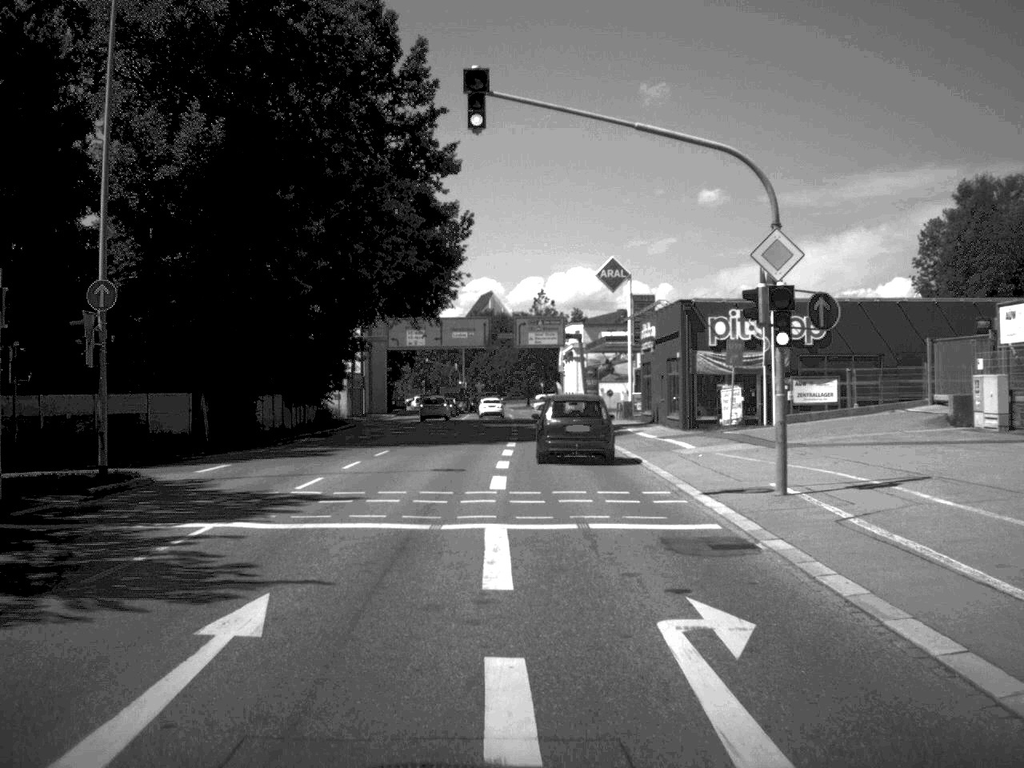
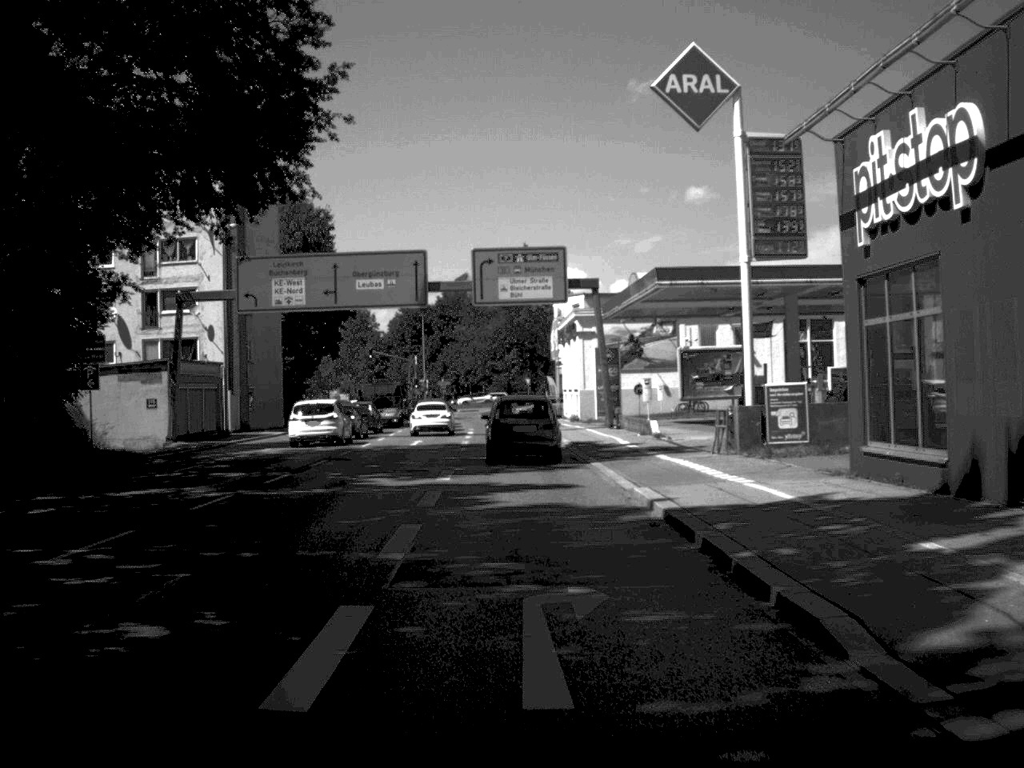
(+0.6, +44.4) m; 0°
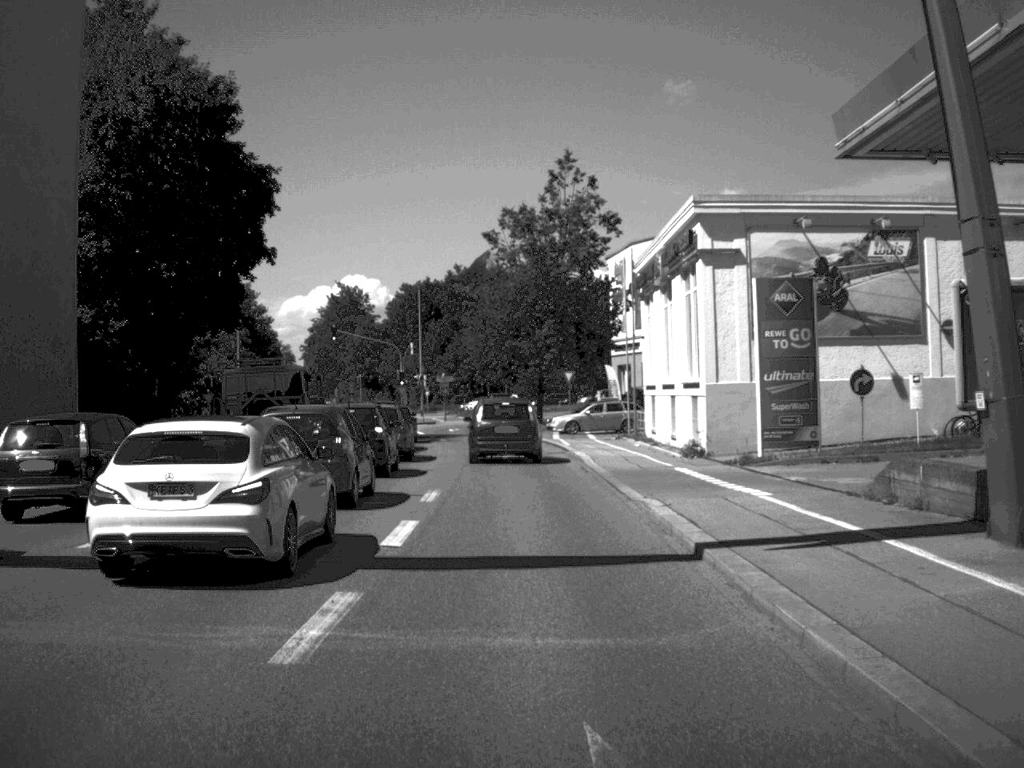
(-0.7, +40.4) m; -2°
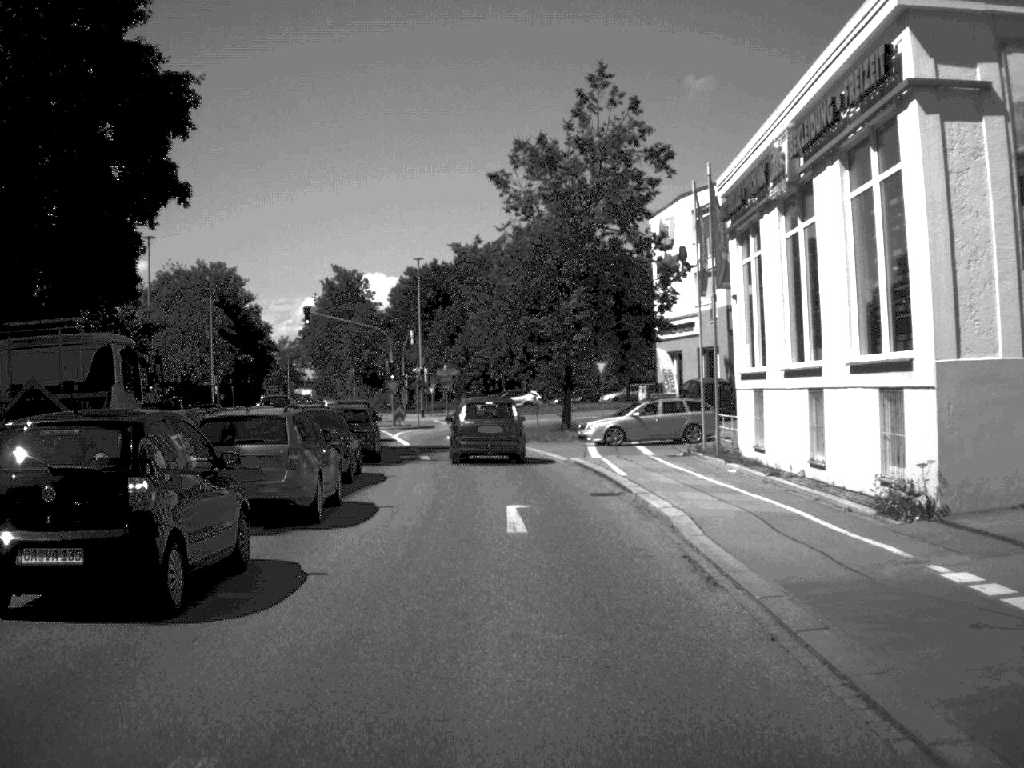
(-0.1, +16.5) m; -1°
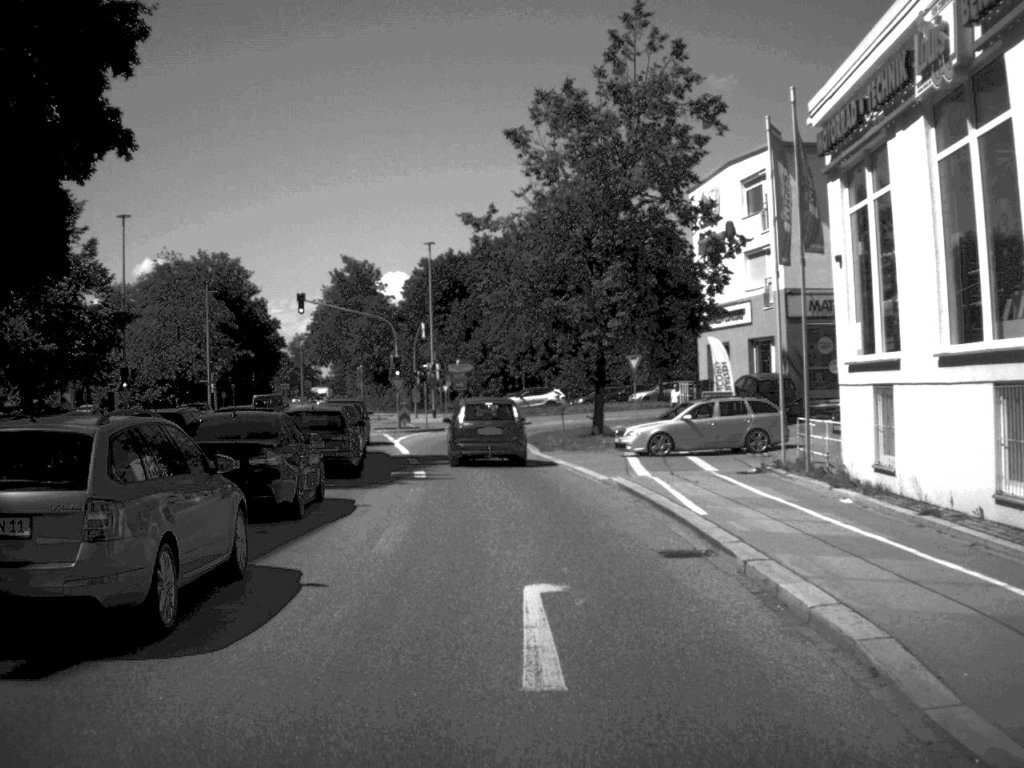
(-0.1, +7.7) m; -1°
